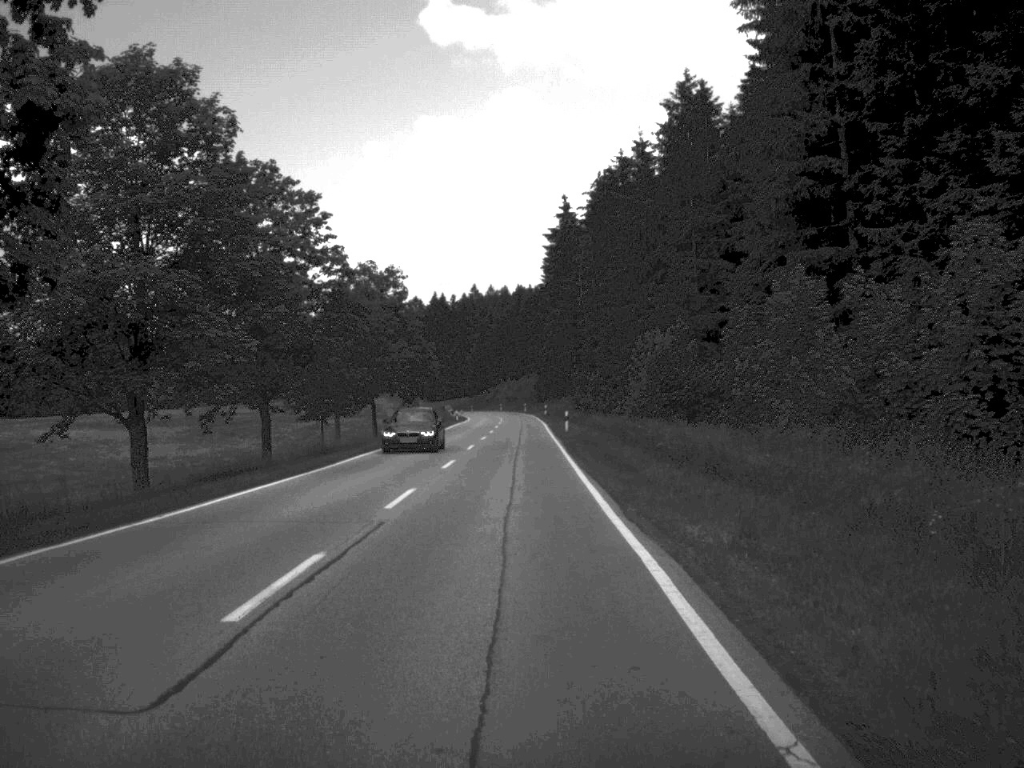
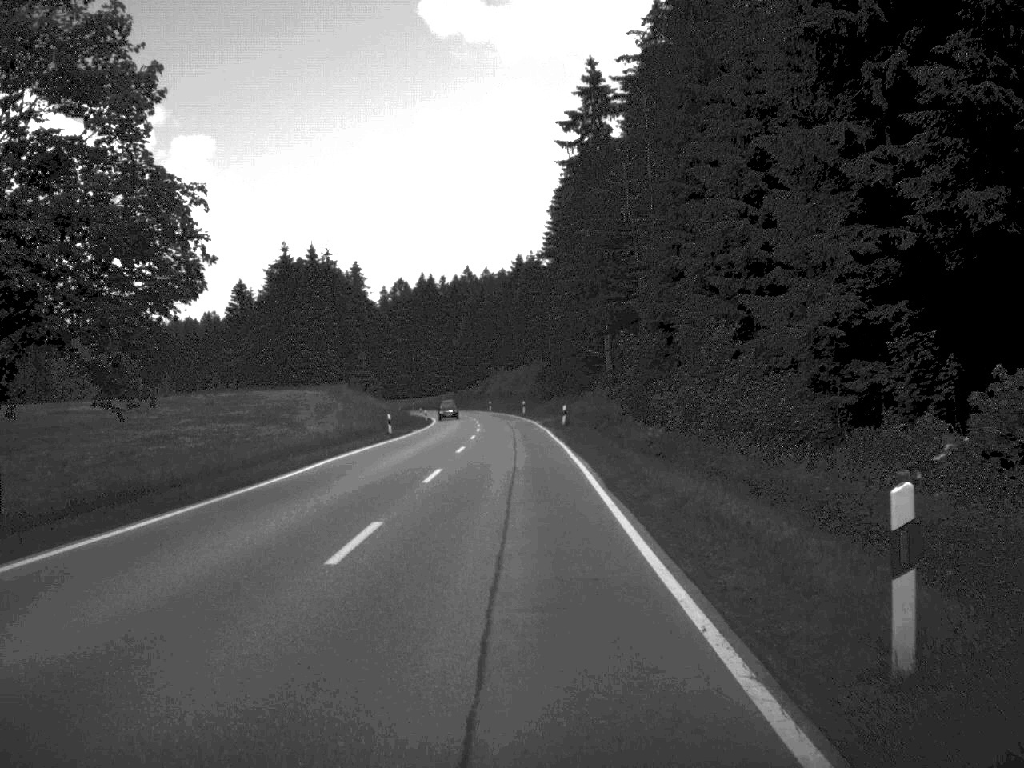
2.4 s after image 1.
(-0.2, +54.2) m; 0°
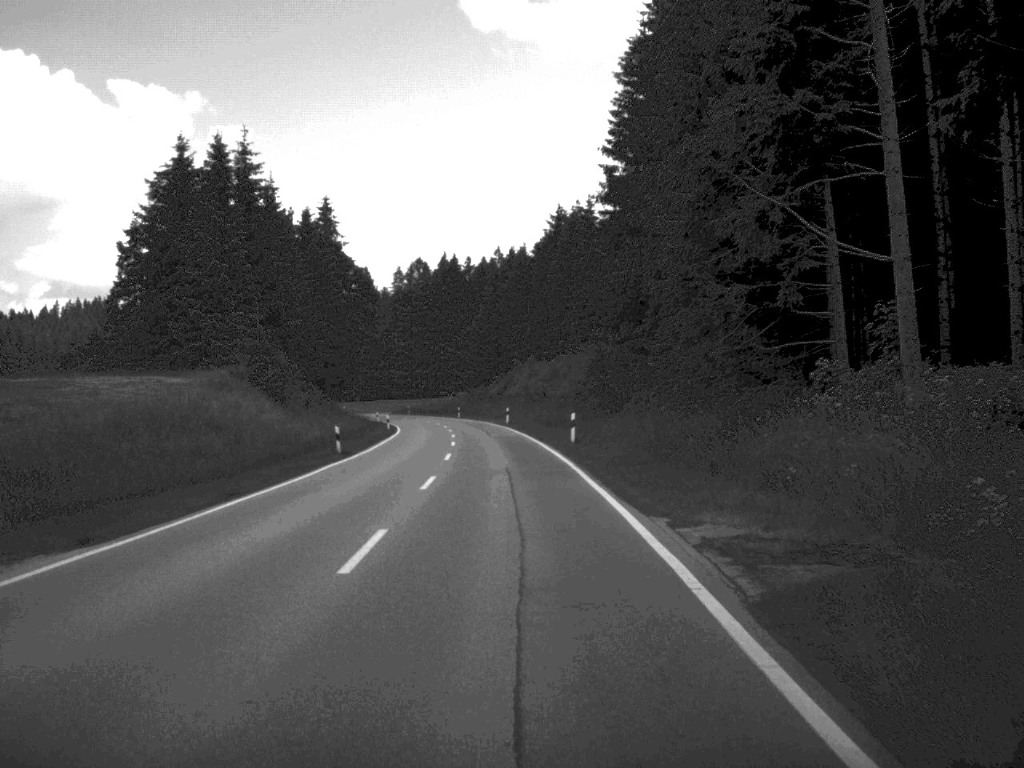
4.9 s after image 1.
(-0.7, +58.3) m; -2°
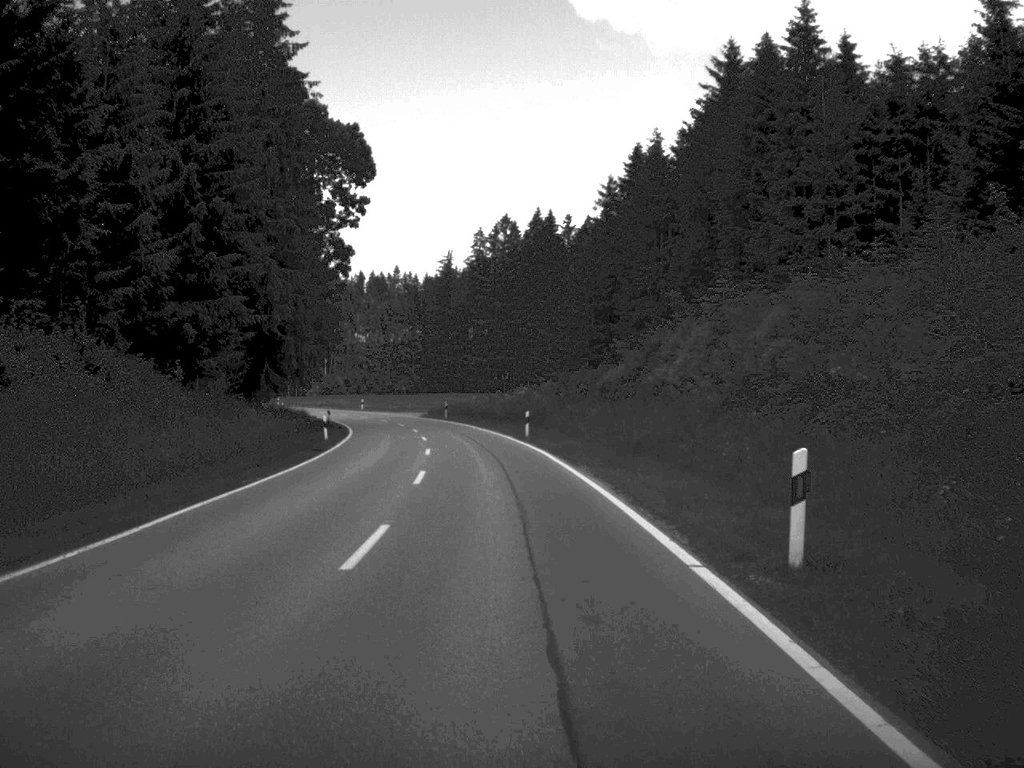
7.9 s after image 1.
(-2.7, +70.9) m; -5°
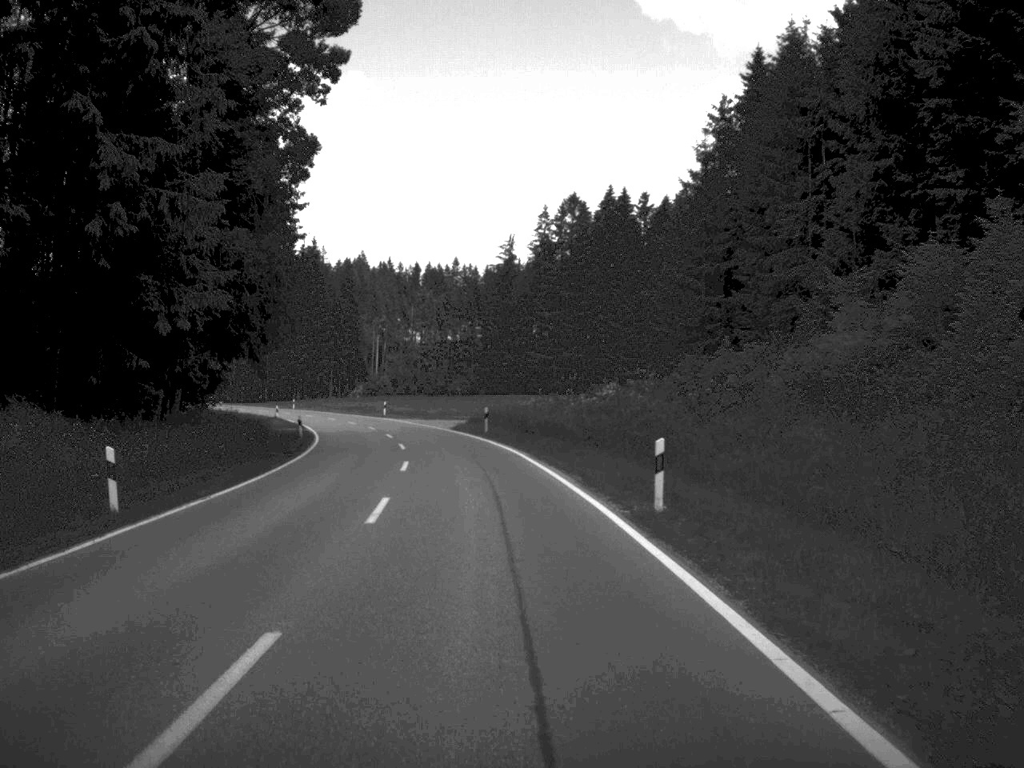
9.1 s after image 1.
(-0.8, +30.6) m; -3°
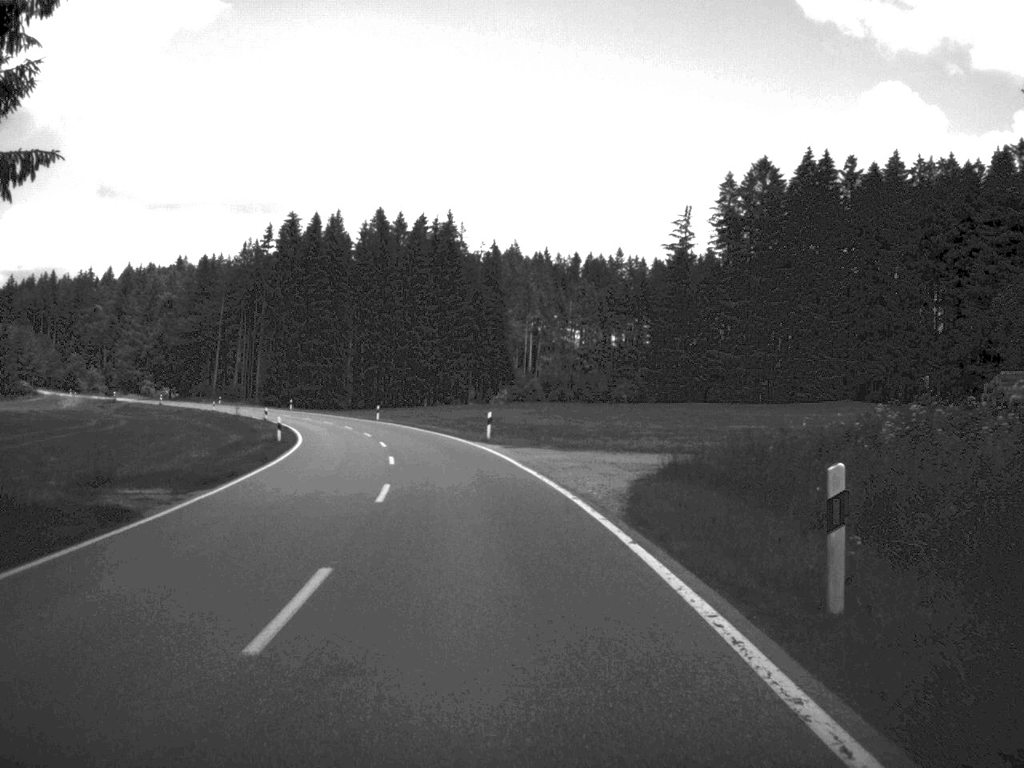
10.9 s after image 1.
(-2.6, +43.4) m; -7°
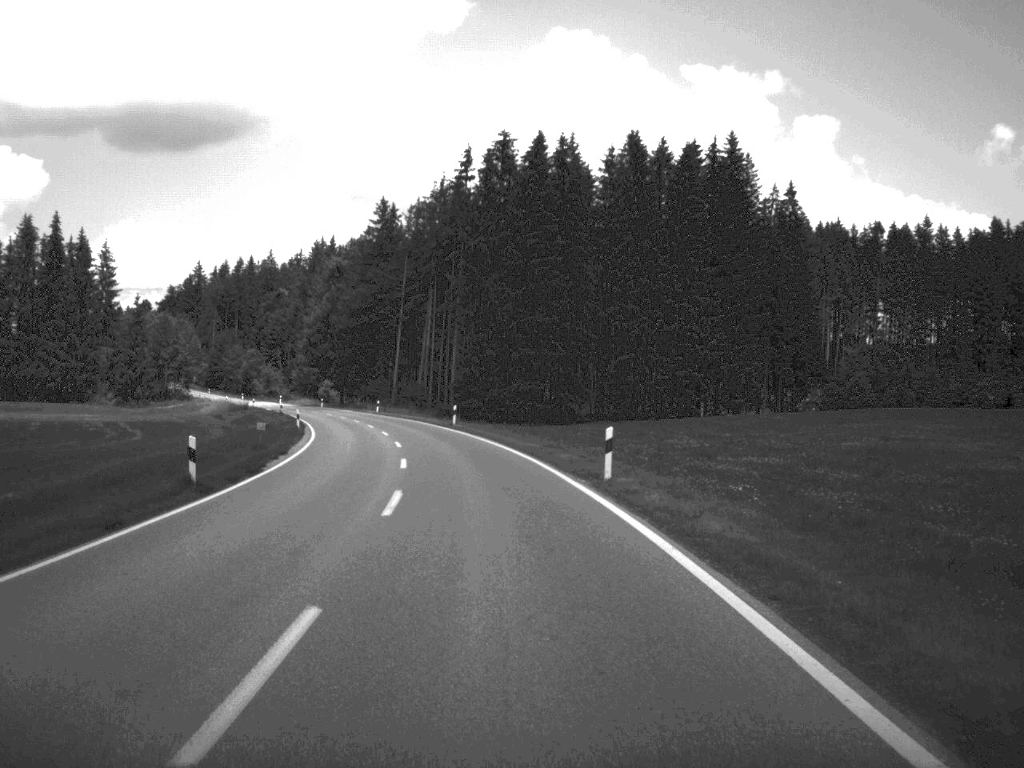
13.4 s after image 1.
(-6.5, +61.3) m; -12°
